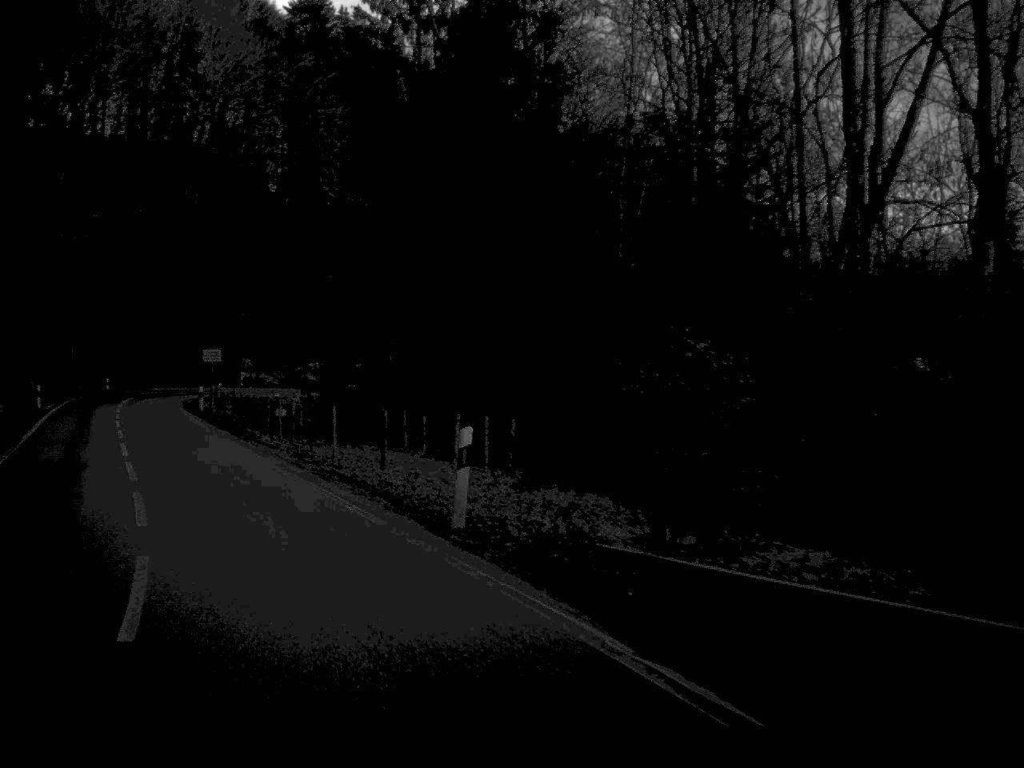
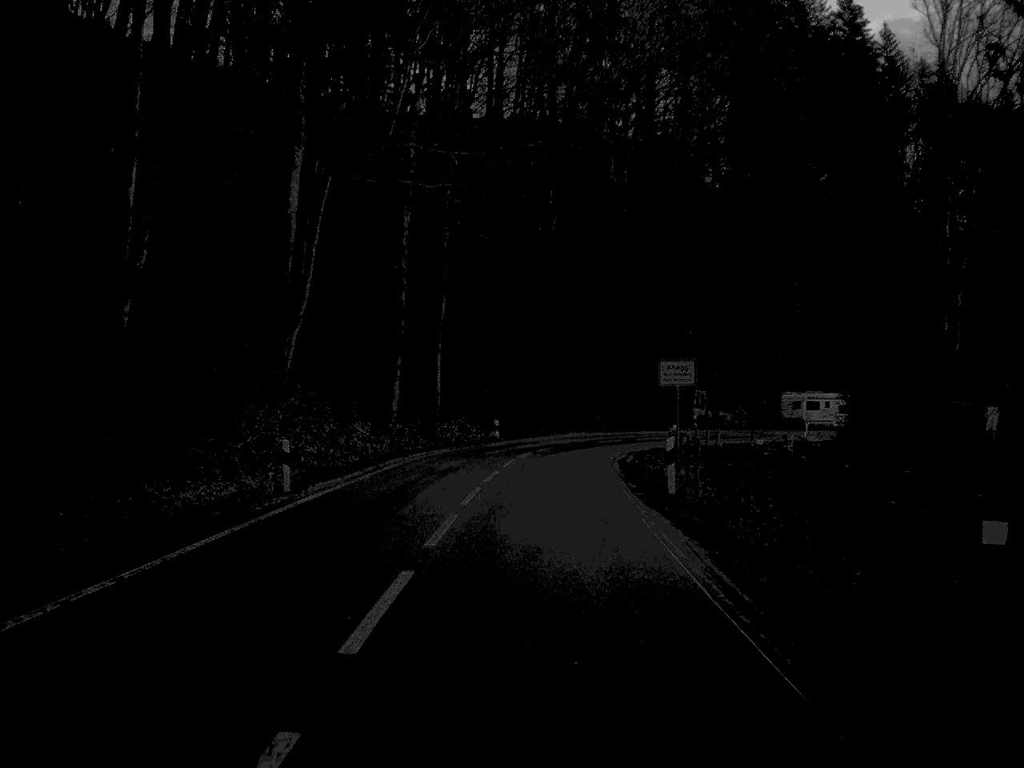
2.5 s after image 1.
(-7.7, +29.8) m; -18°
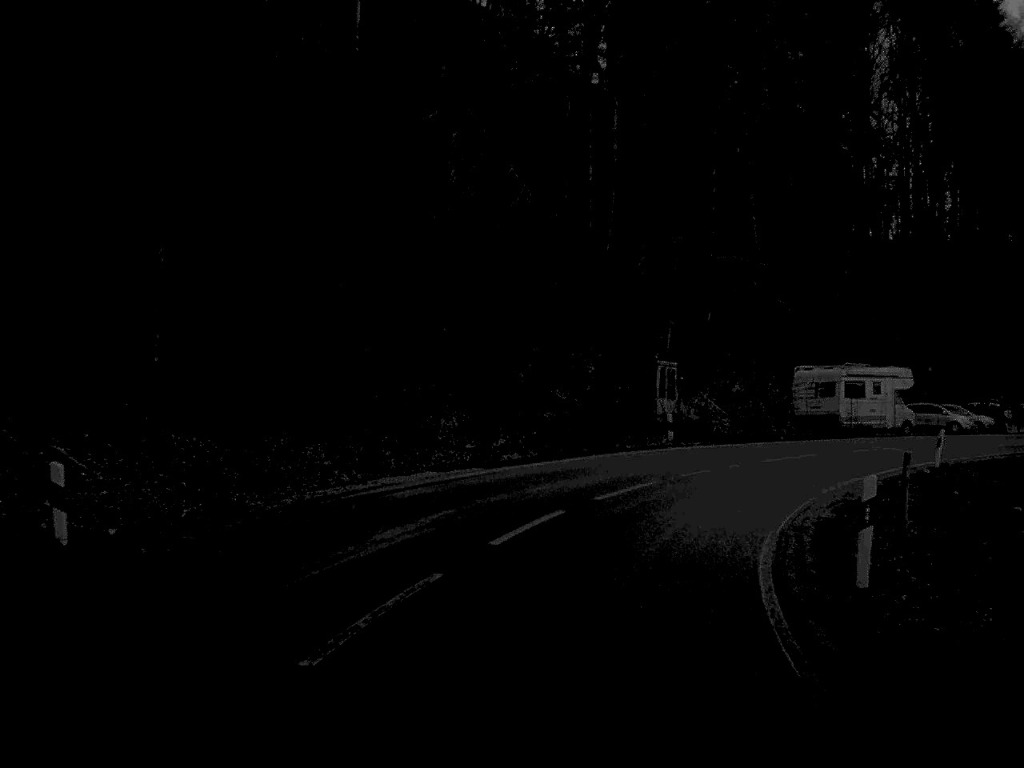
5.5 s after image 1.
(+1.6, +42.5) m; +8°
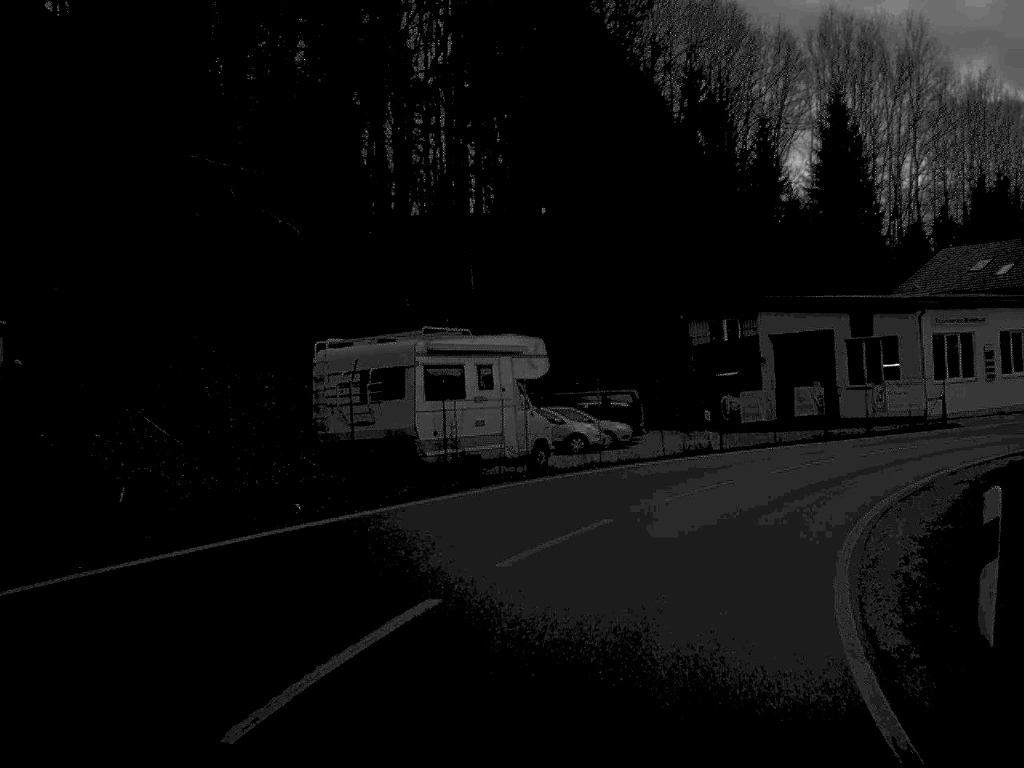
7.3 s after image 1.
(+4.4, +24.8) m; +23°
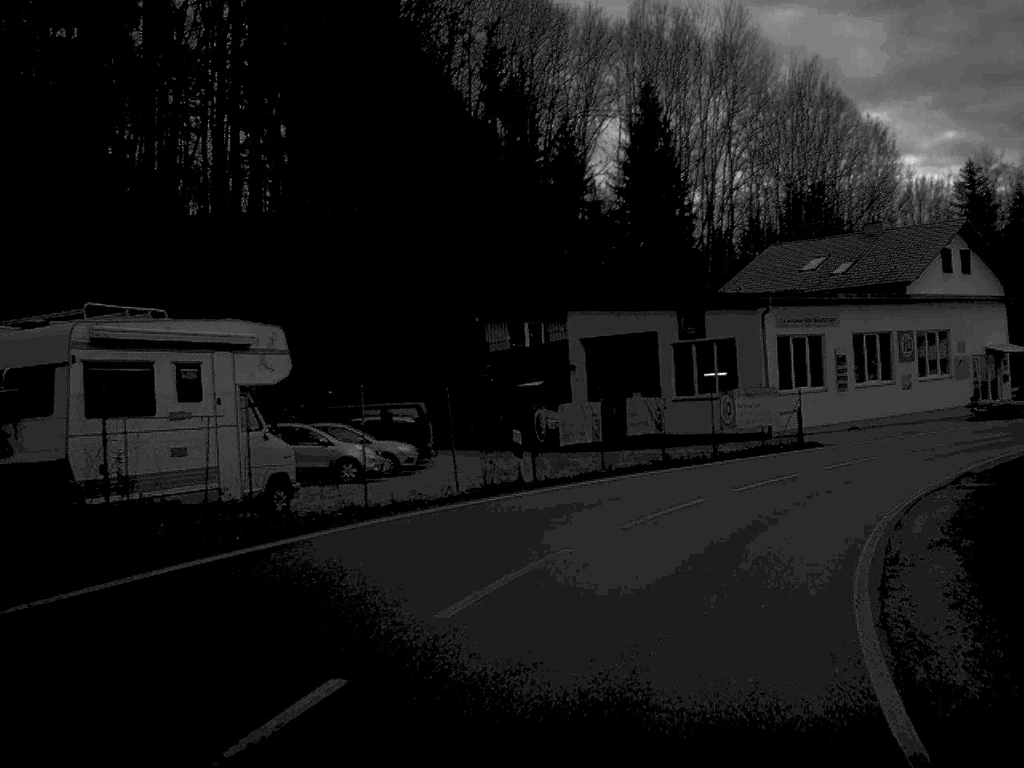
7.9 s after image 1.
(+0.6, +8.1) m; +9°
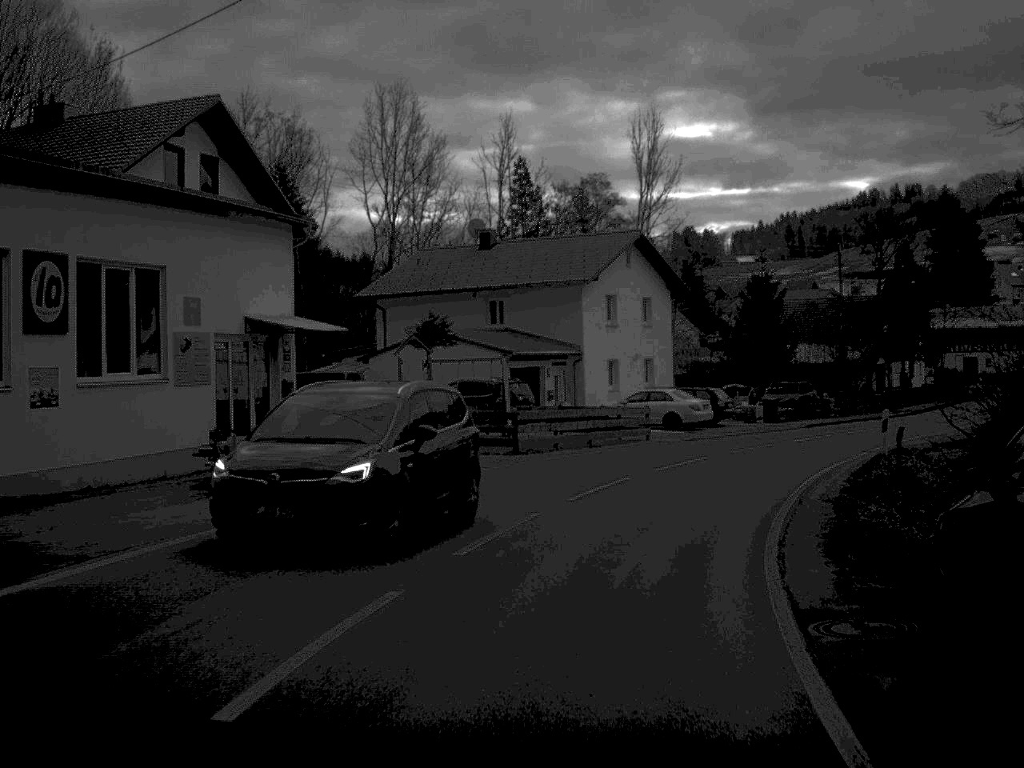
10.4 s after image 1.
(+9.8, +29.8) m; +34°
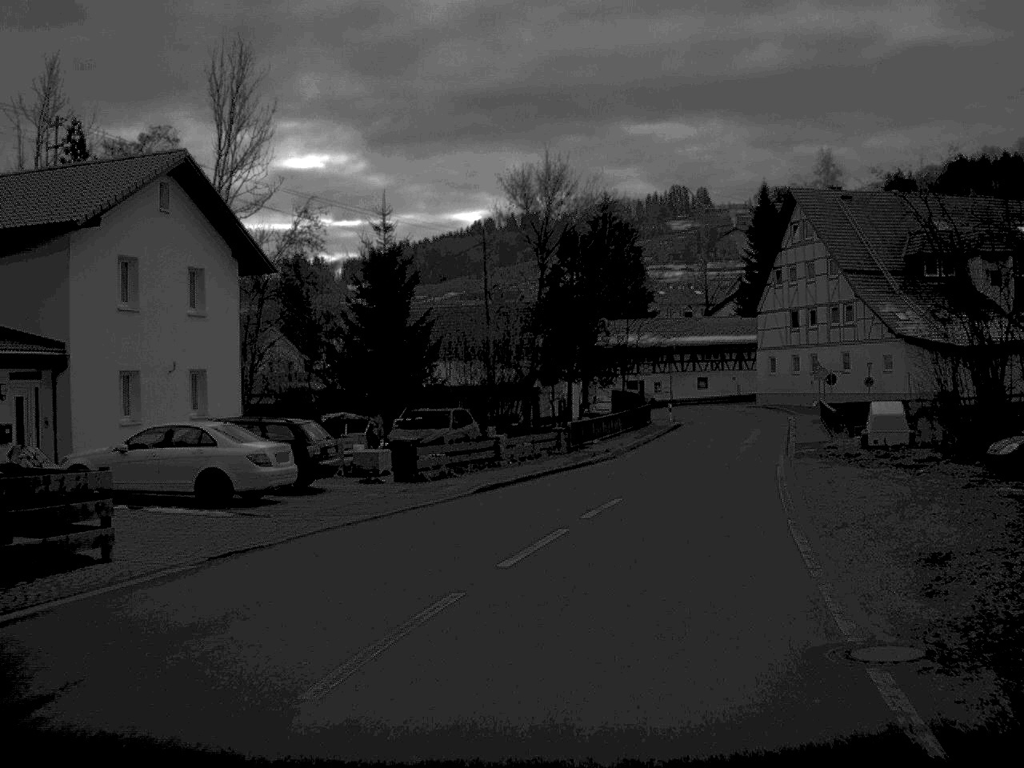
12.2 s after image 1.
(+3.3, +22.3) m; +17°
